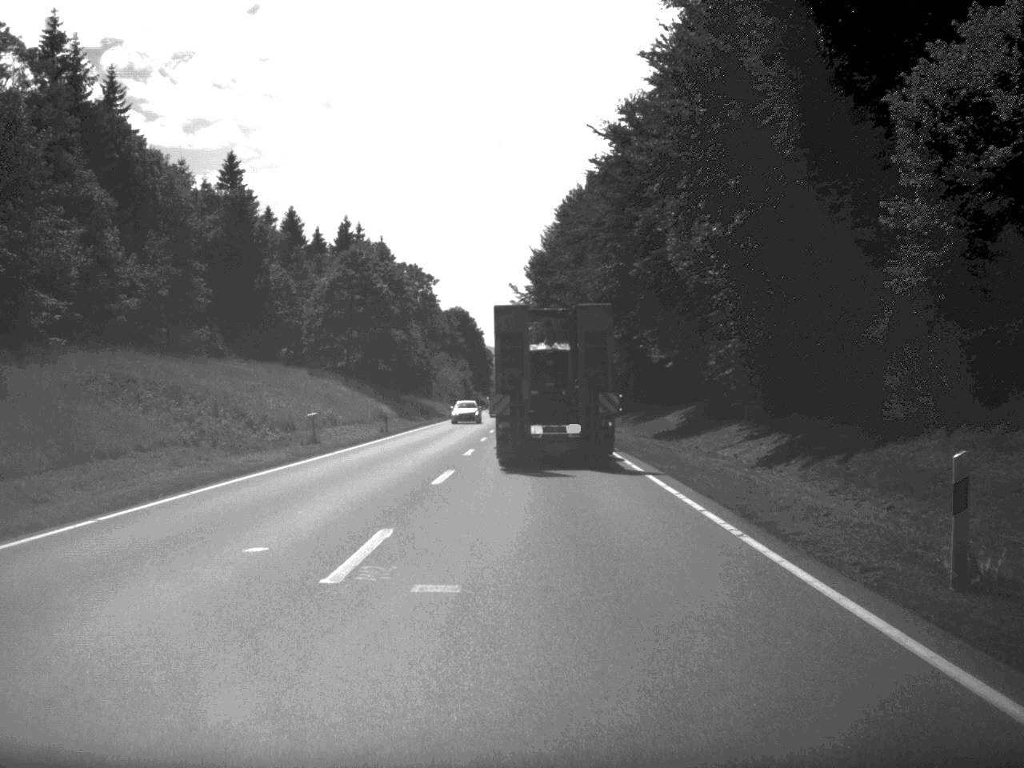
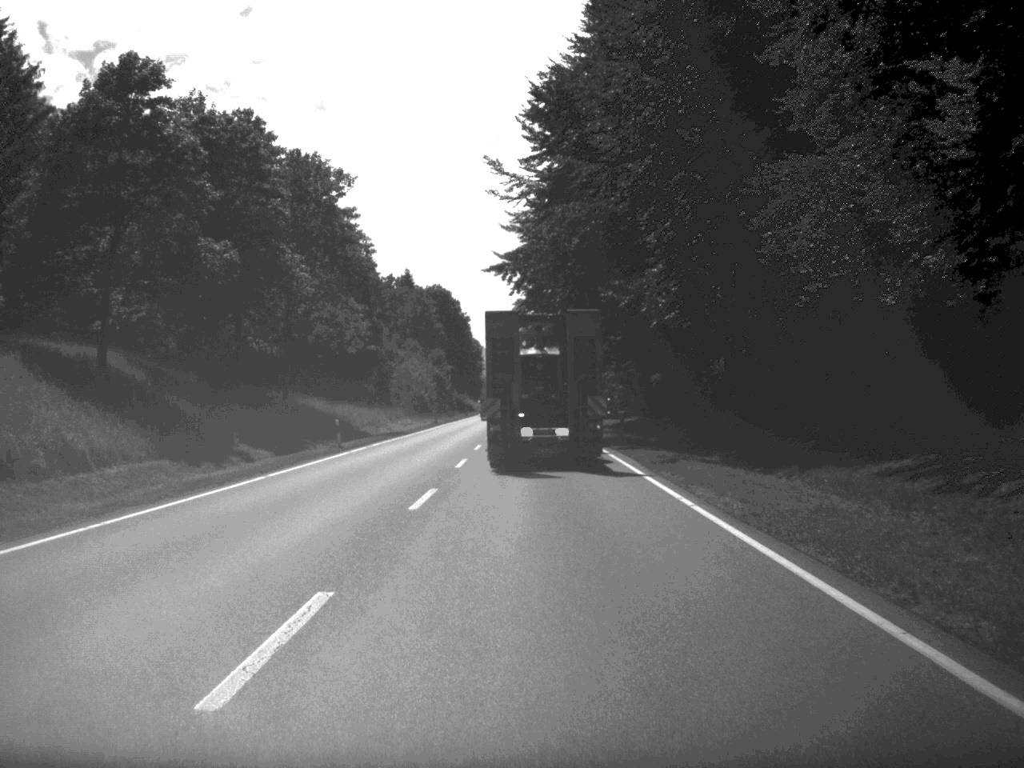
(-0.1, +63.6) m; 0°
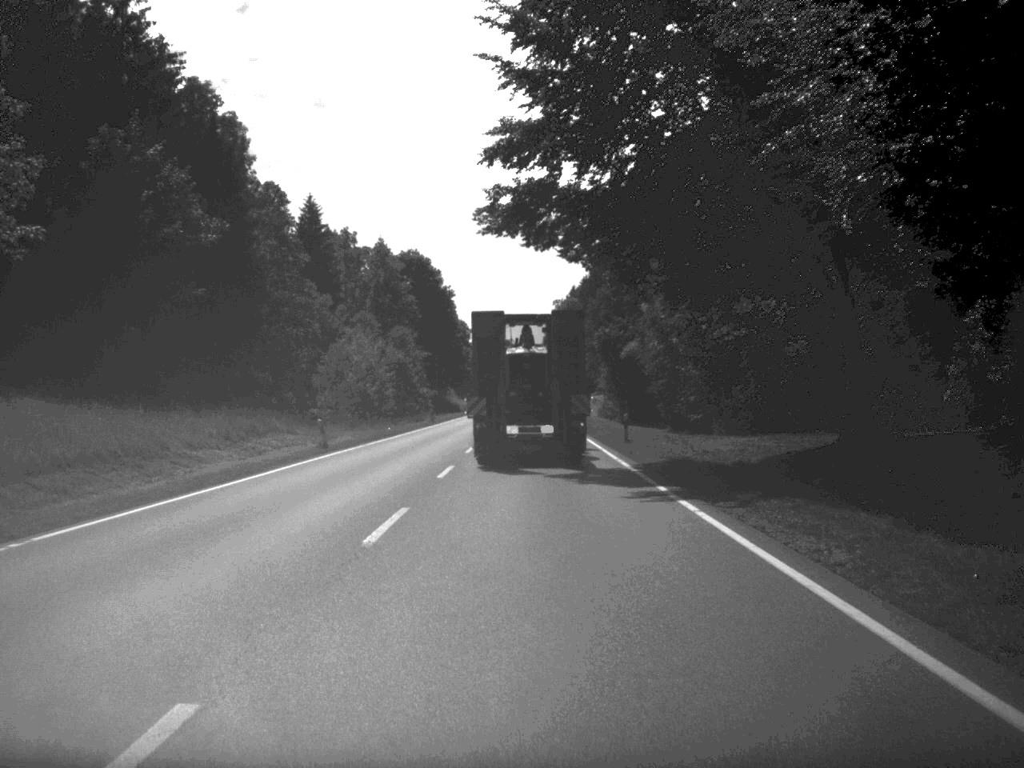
(0.0, +51.6) m; 0°
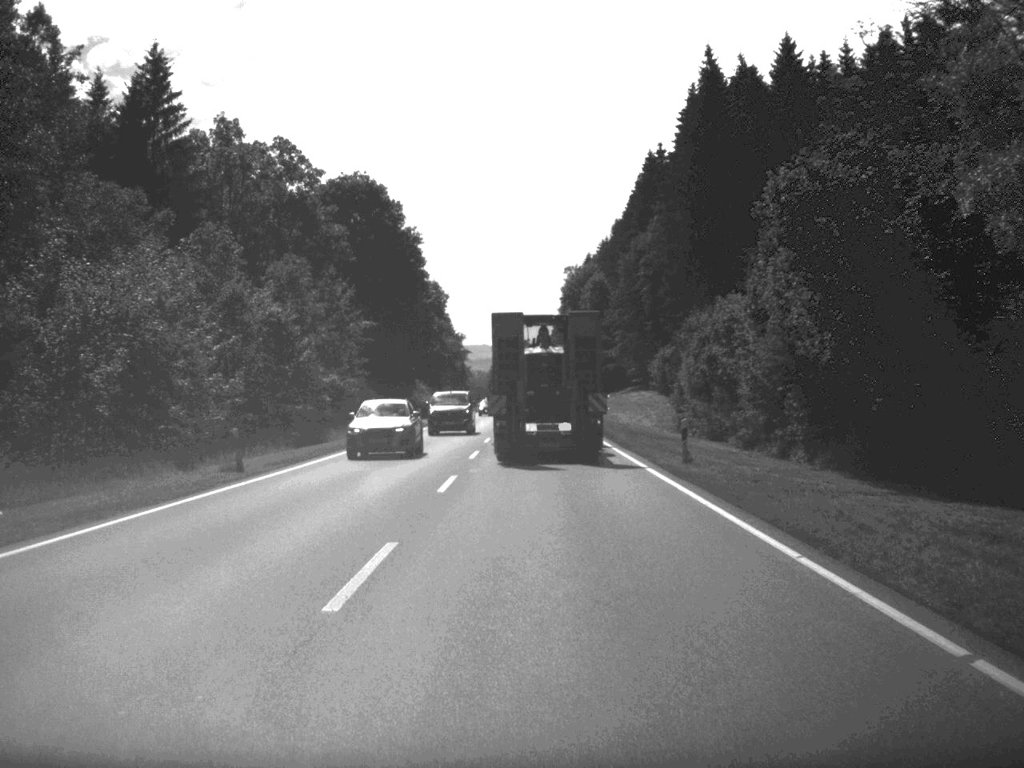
(-0.4, +63.0) m; 0°
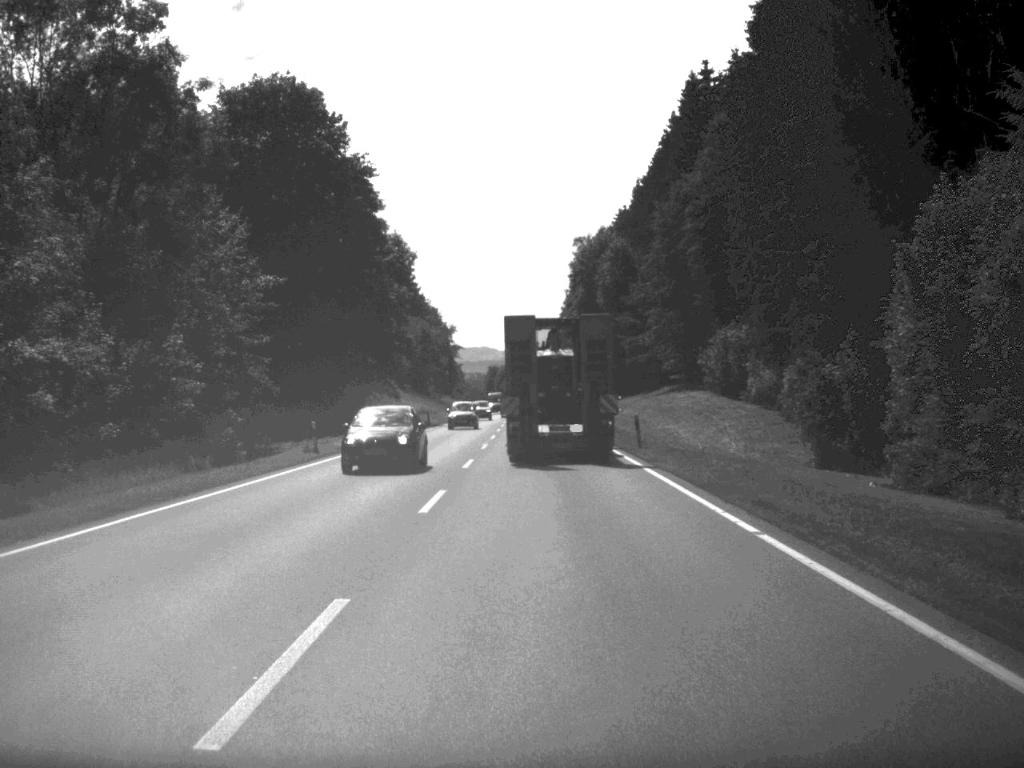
(0.0, +38.8) m; 0°
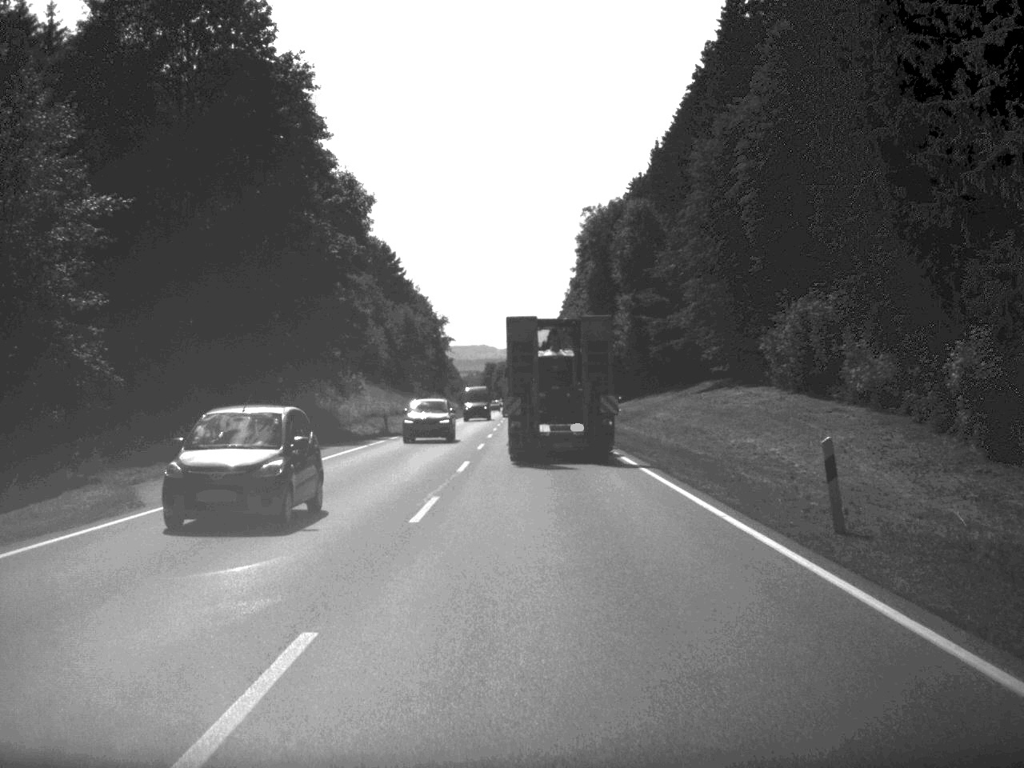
(0.0, +24.8) m; 0°
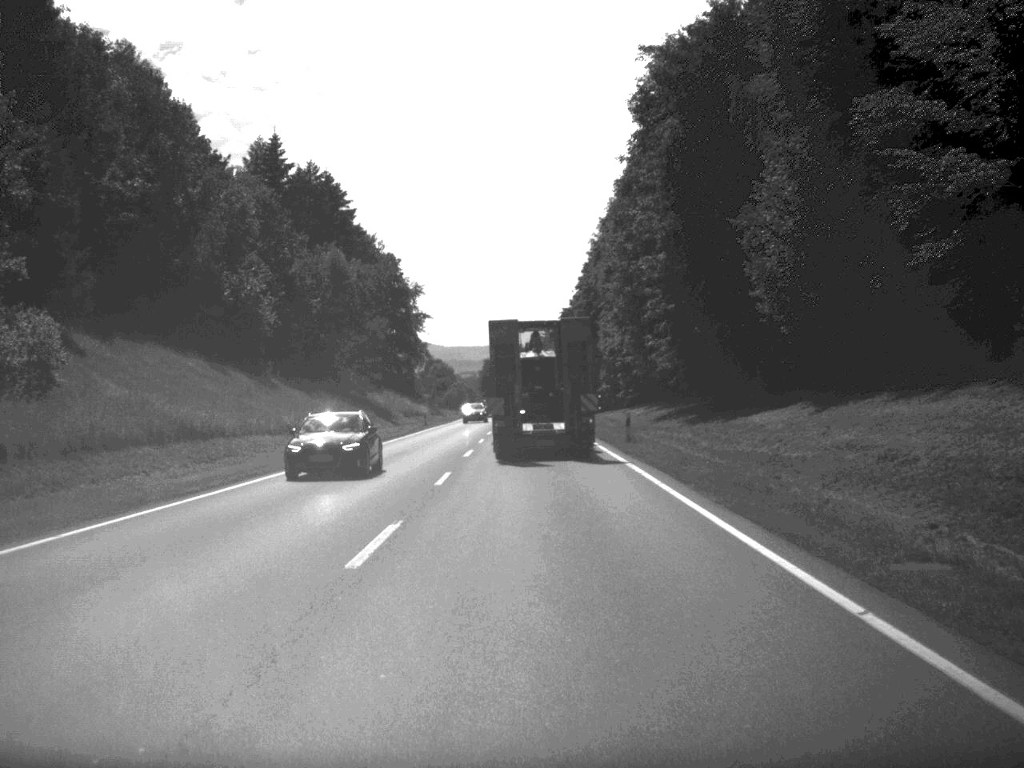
(-0.1, +63.1) m; 0°
